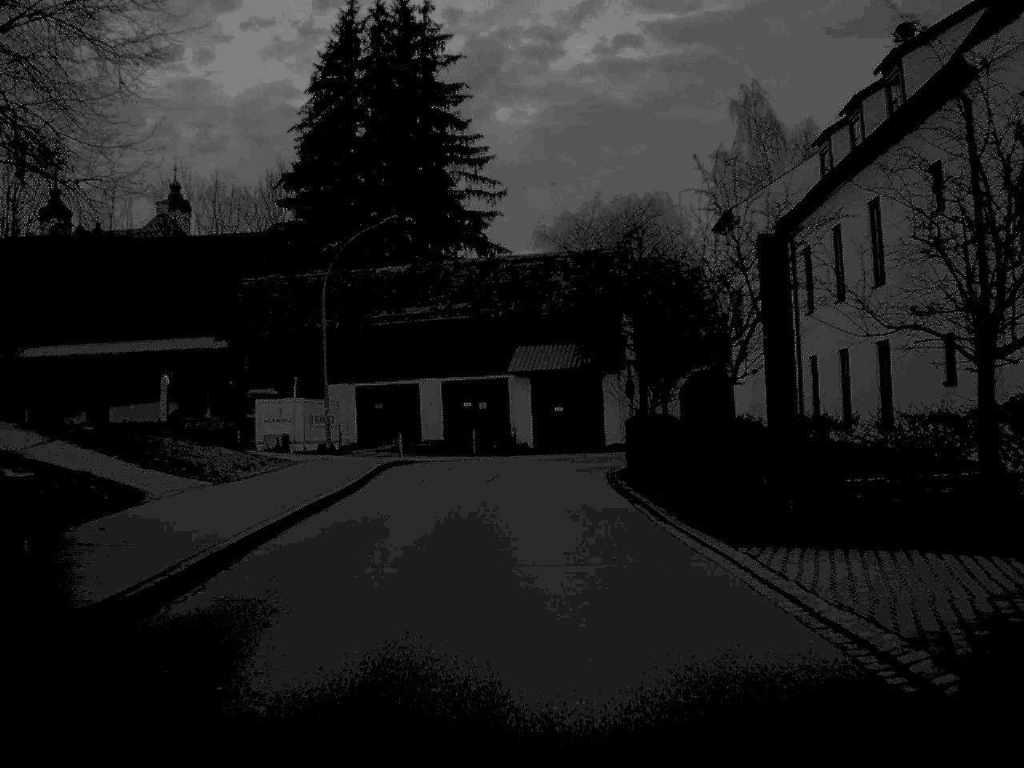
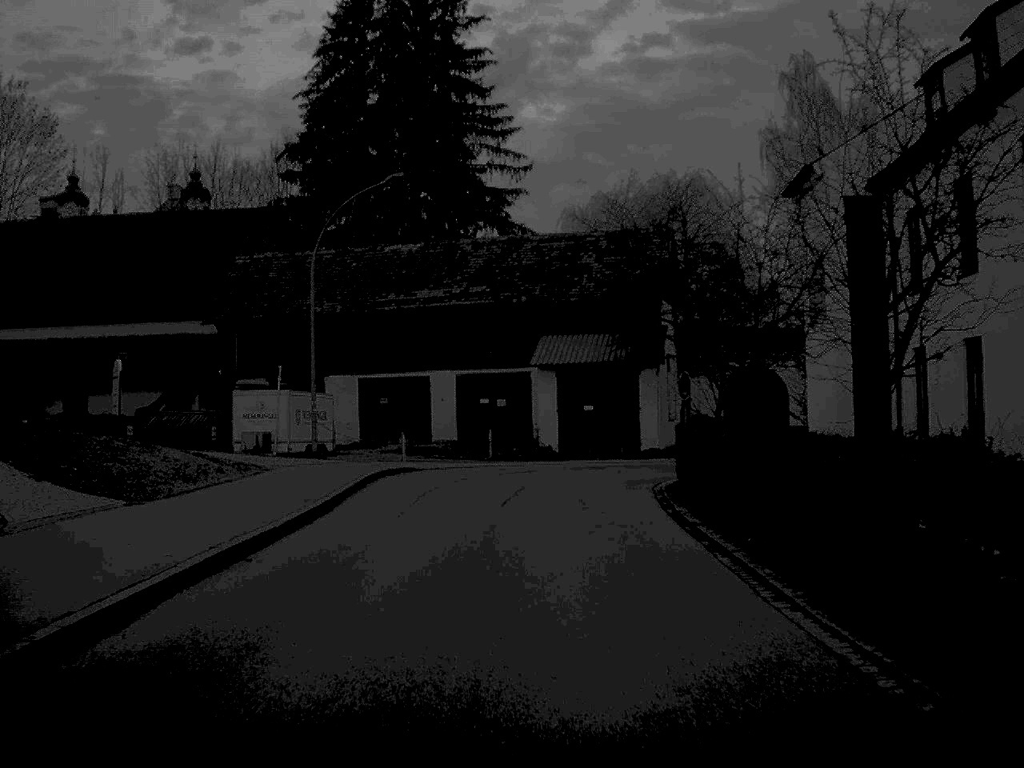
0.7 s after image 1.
(-0.1, +6.9) m; -1°
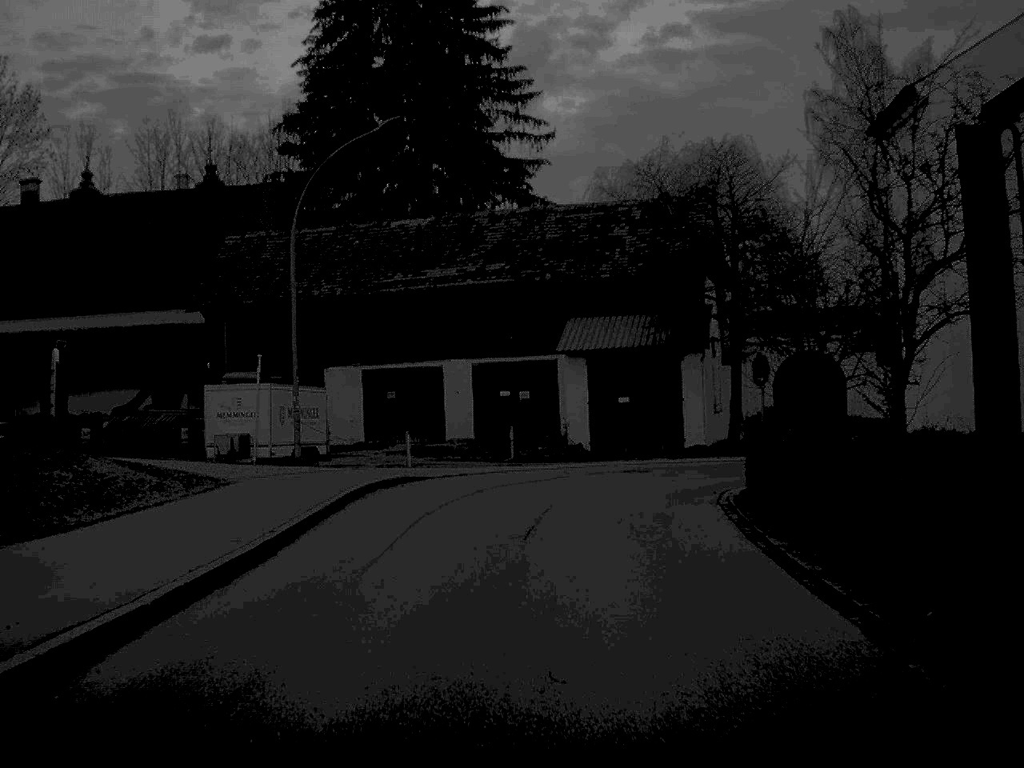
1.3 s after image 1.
(-0.1, +6.2) m; -1°
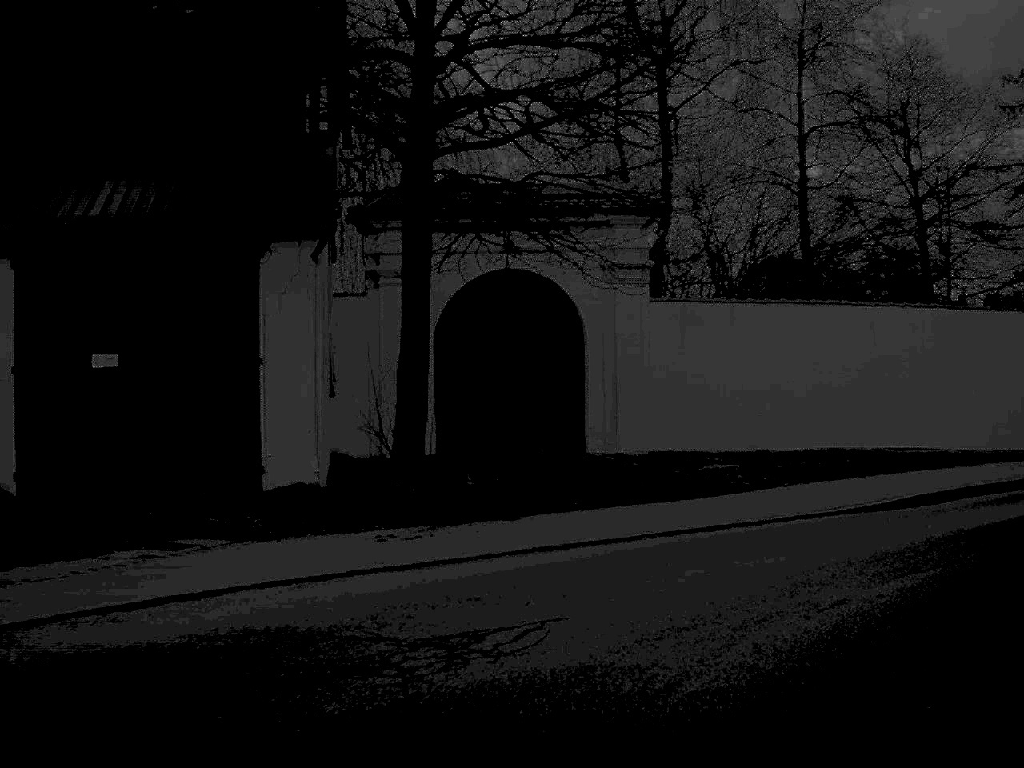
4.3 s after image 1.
(+2.2, +26.3) m; +22°
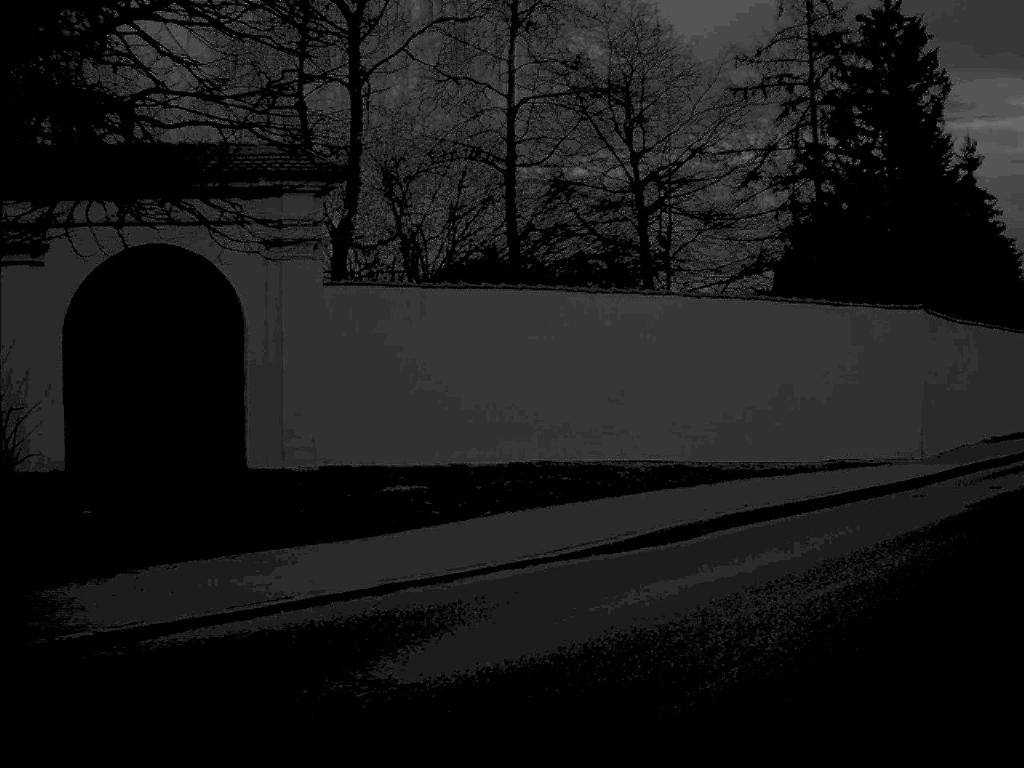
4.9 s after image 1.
(+0.5, +4.2) m; +13°
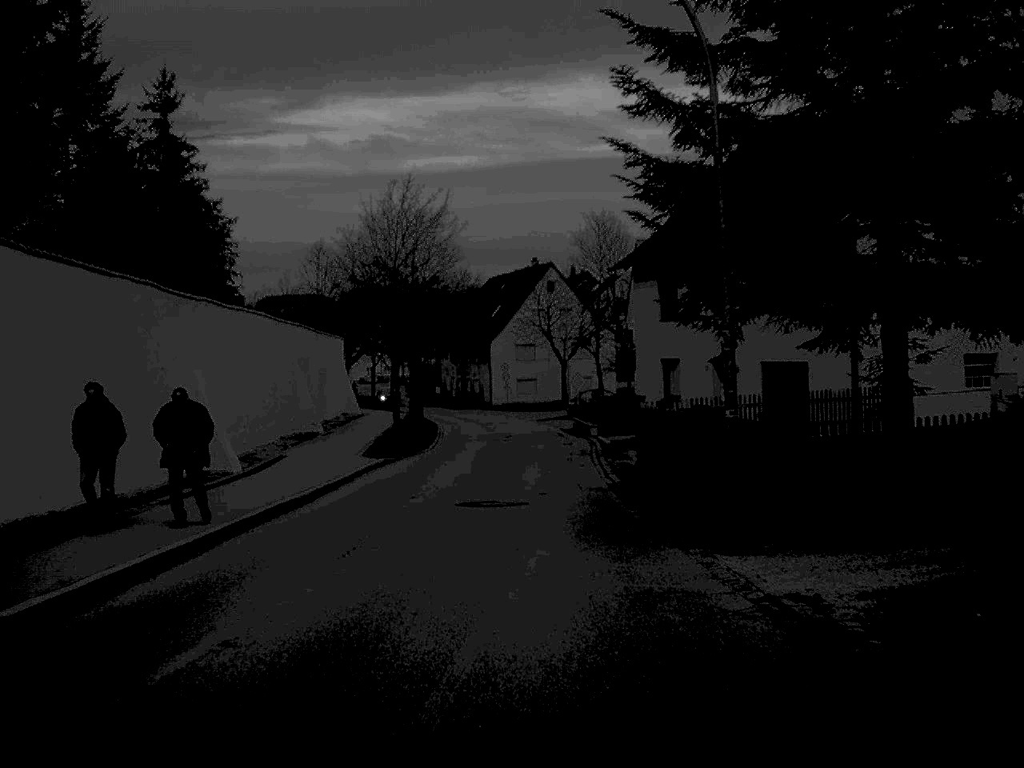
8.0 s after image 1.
(+10.6, +22.4) m; +32°
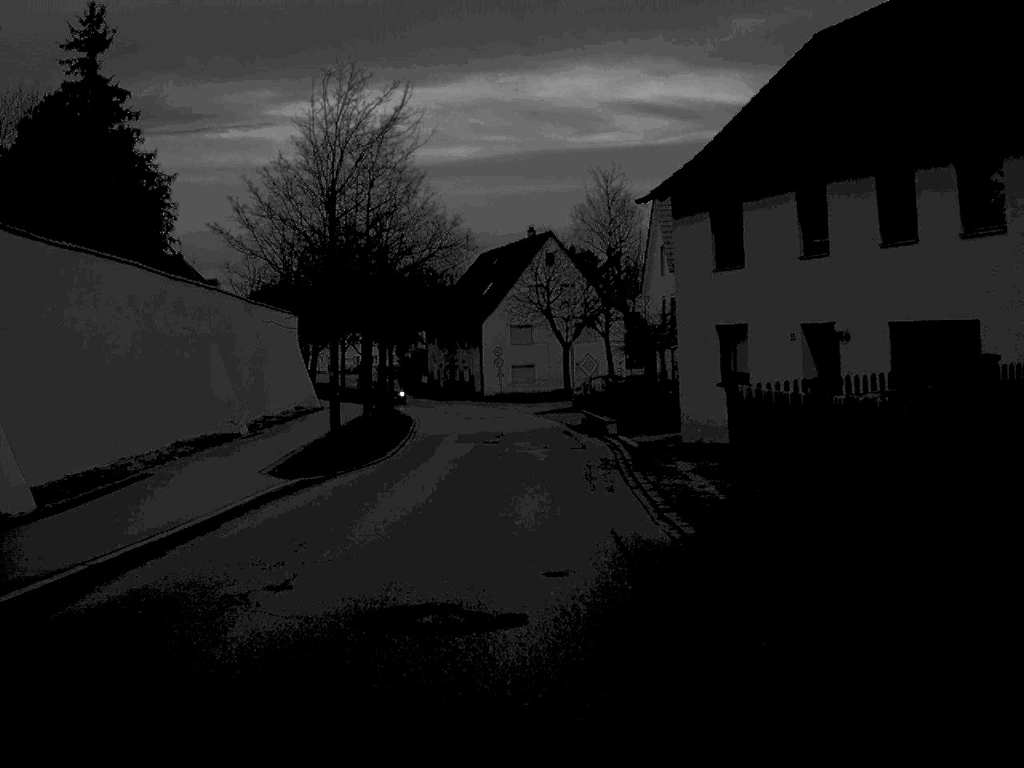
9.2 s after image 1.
(0.0, +11.8) m; 0°
